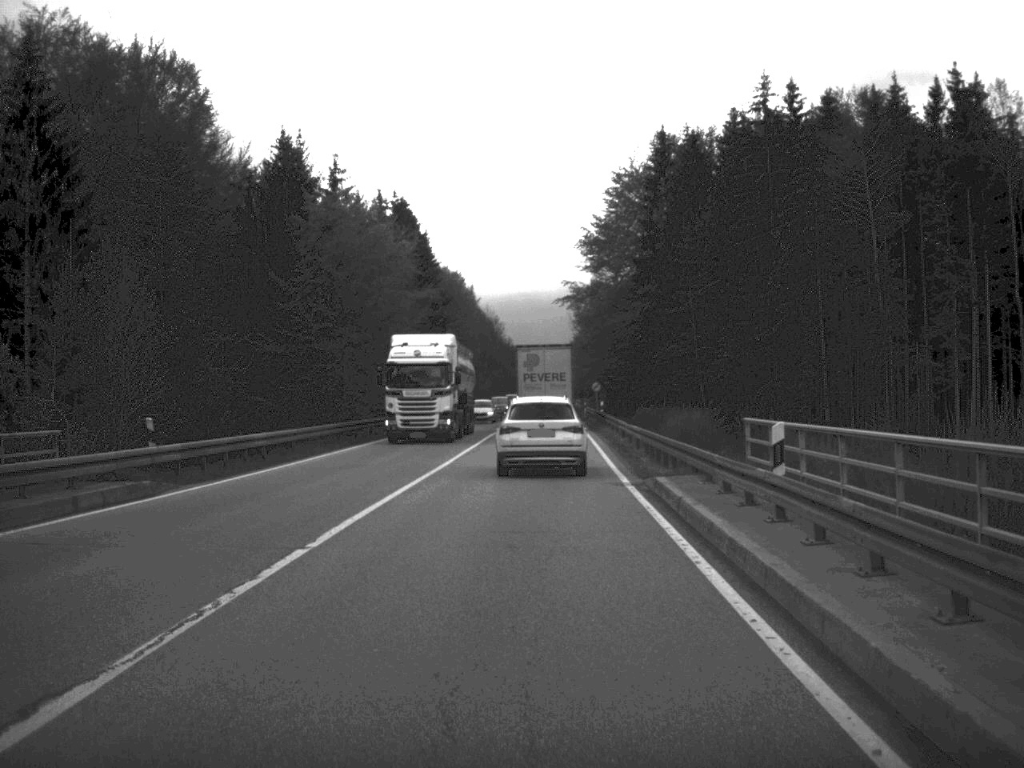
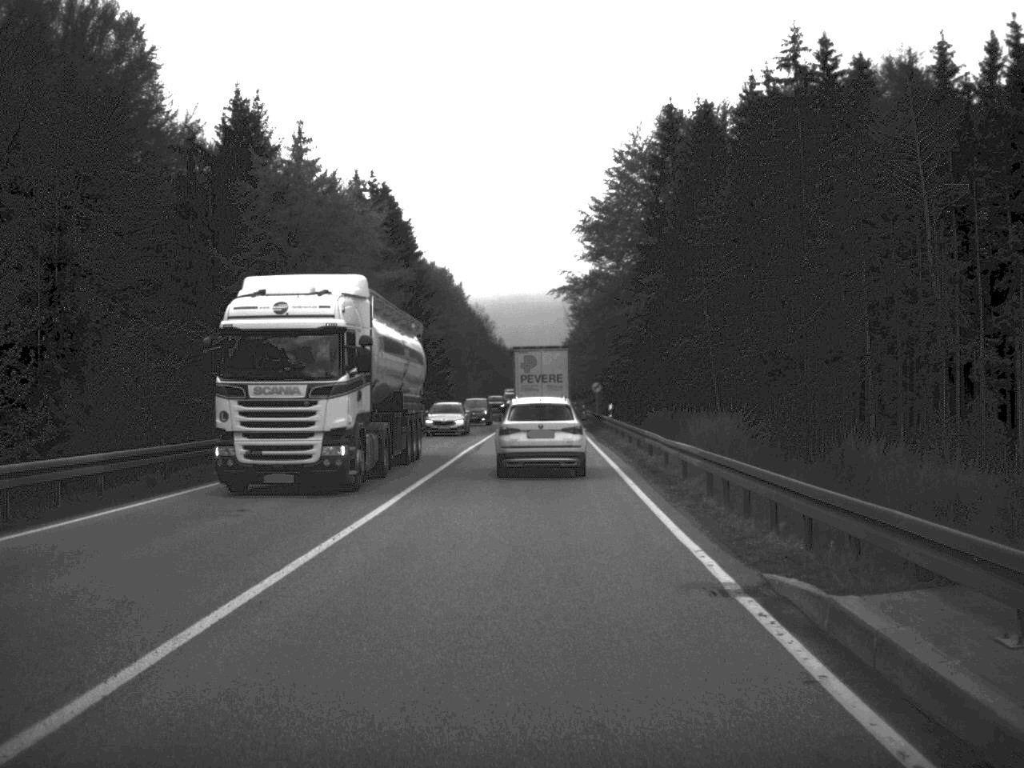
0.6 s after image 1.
(0.0, +12.6) m; 0°
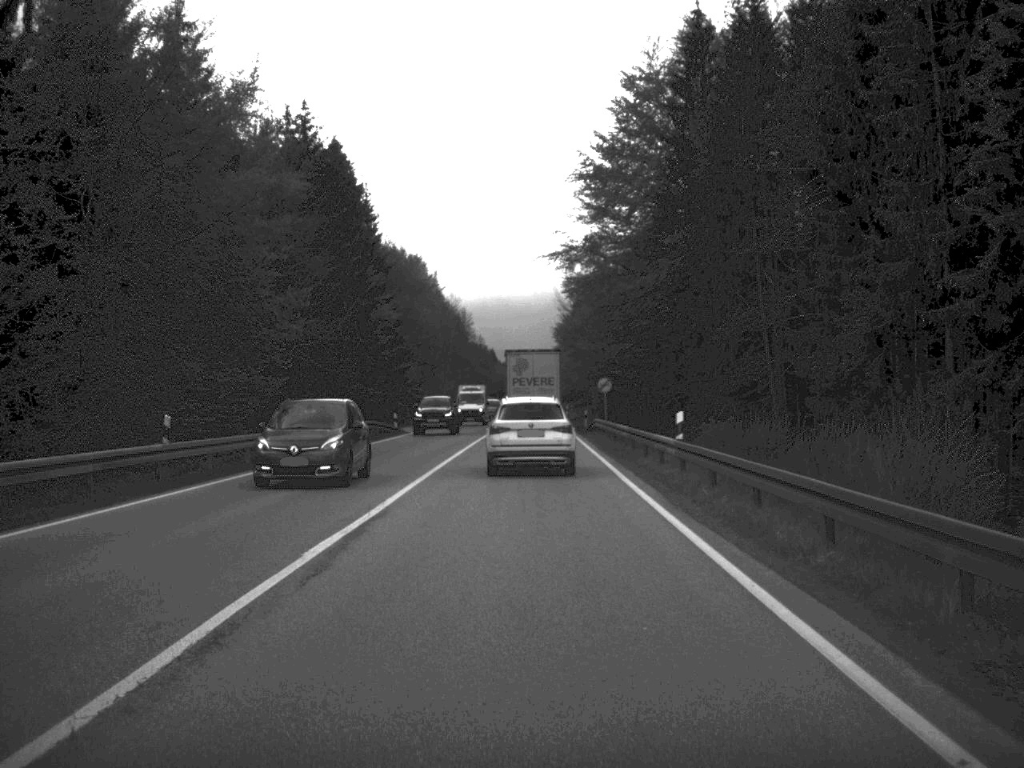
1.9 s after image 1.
(+0.2, +28.0) m; +1°
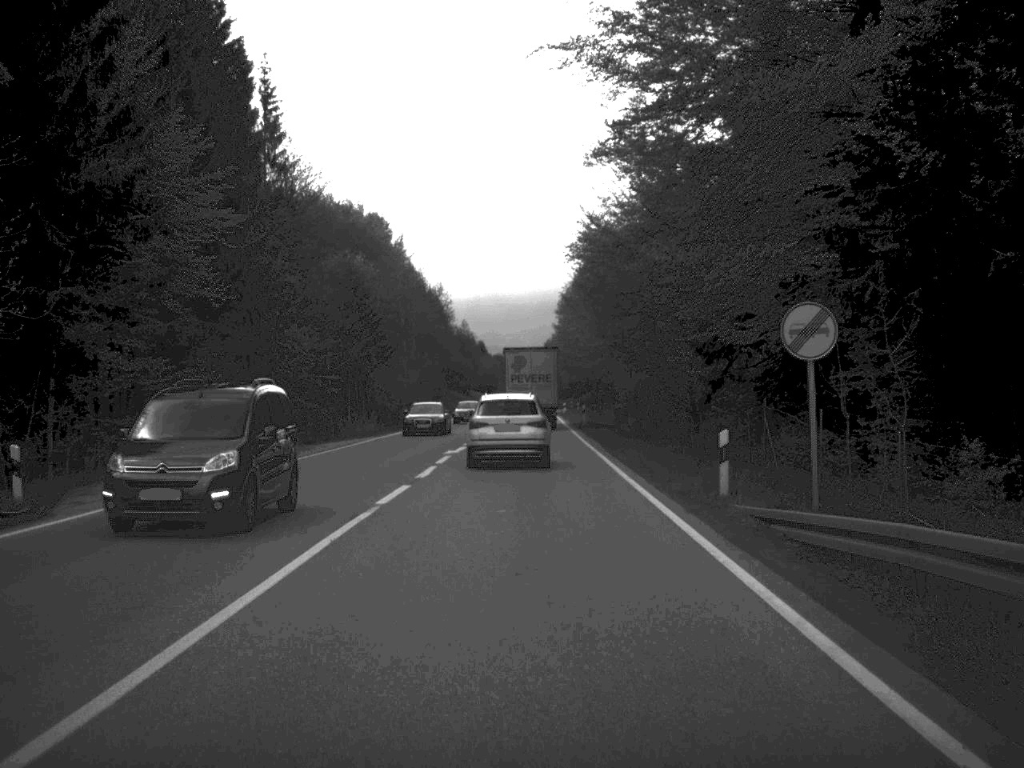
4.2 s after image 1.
(+0.2, +50.3) m; 0°
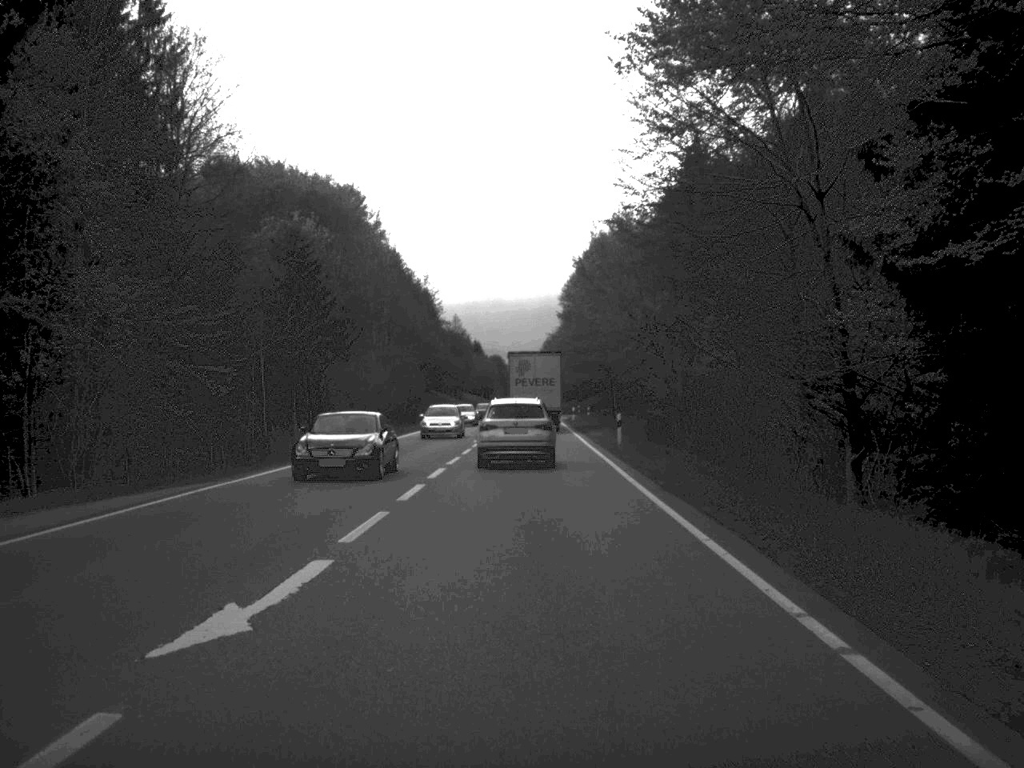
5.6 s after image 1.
(0.0, +27.7) m; 0°
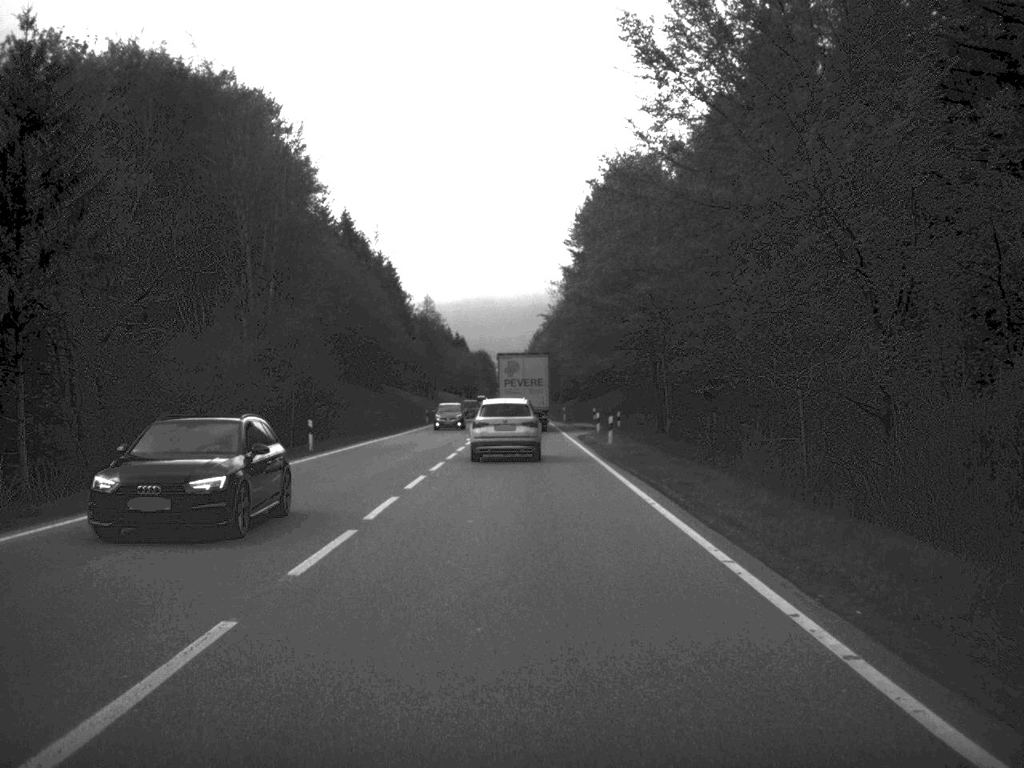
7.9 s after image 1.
(+0.2, +50.2) m; 0°
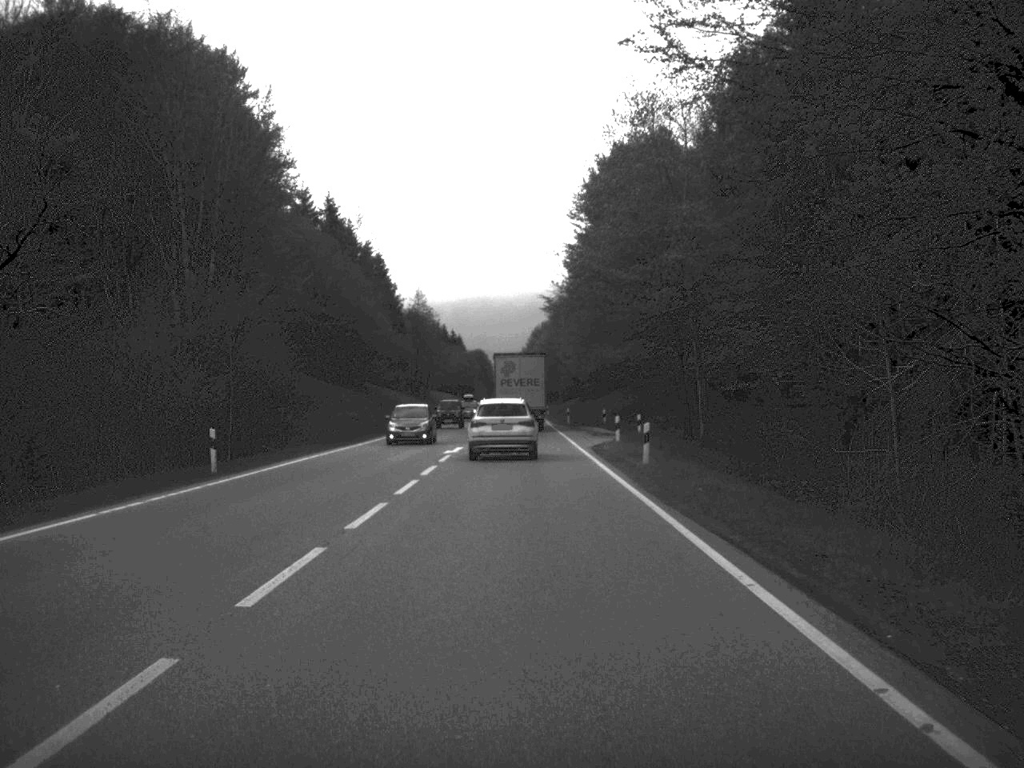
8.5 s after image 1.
(0.0, +13.1) m; 0°
